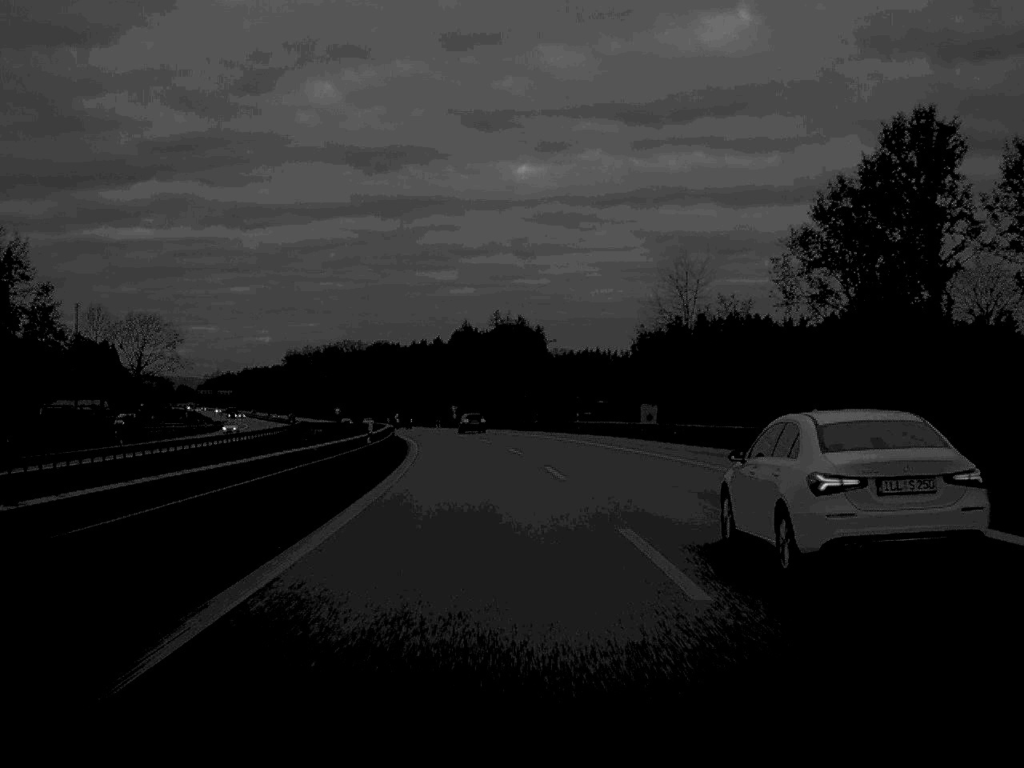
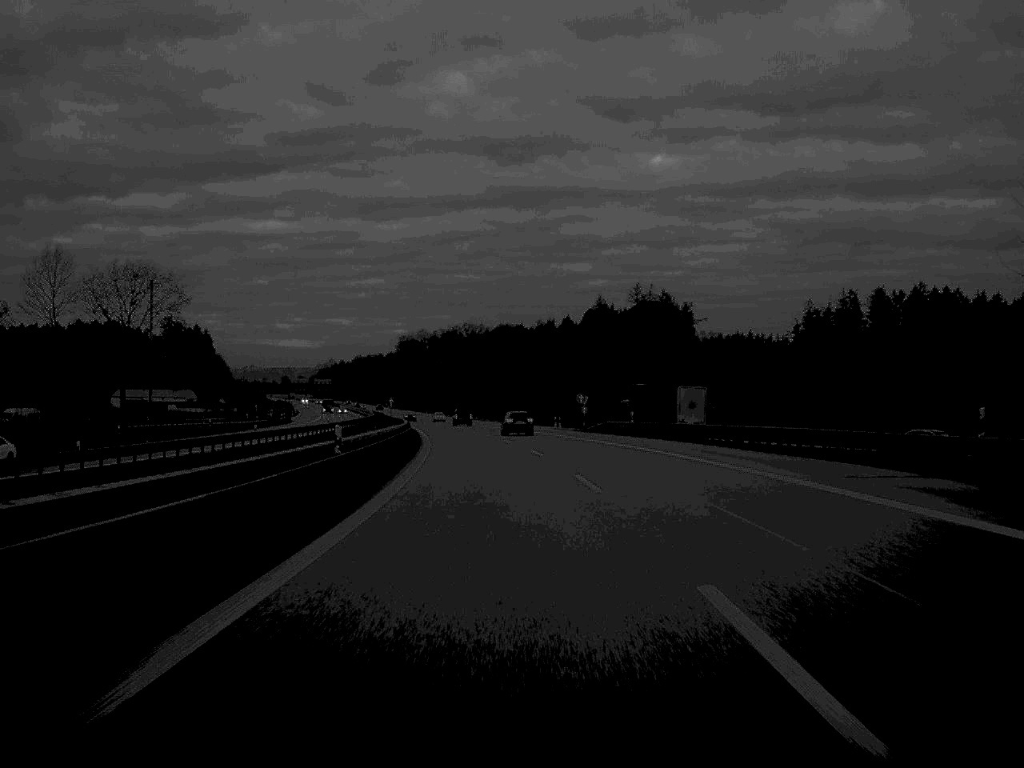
(-3.2, +59.9) m; -6°
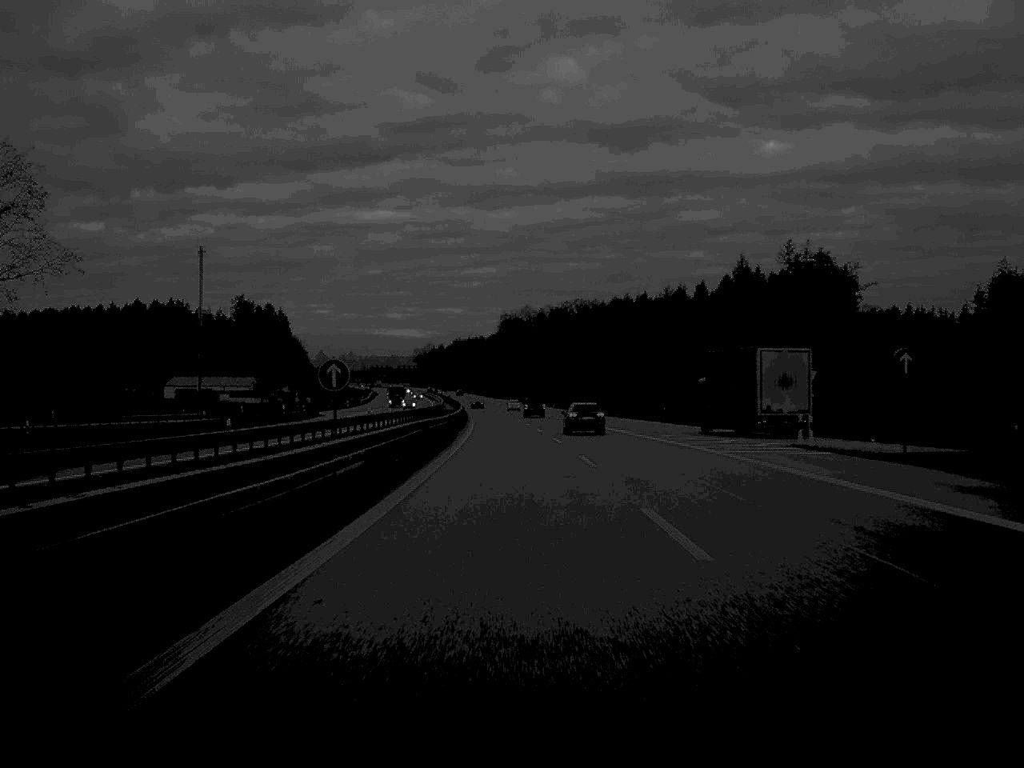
(-3.0, +64.0) m; -5°
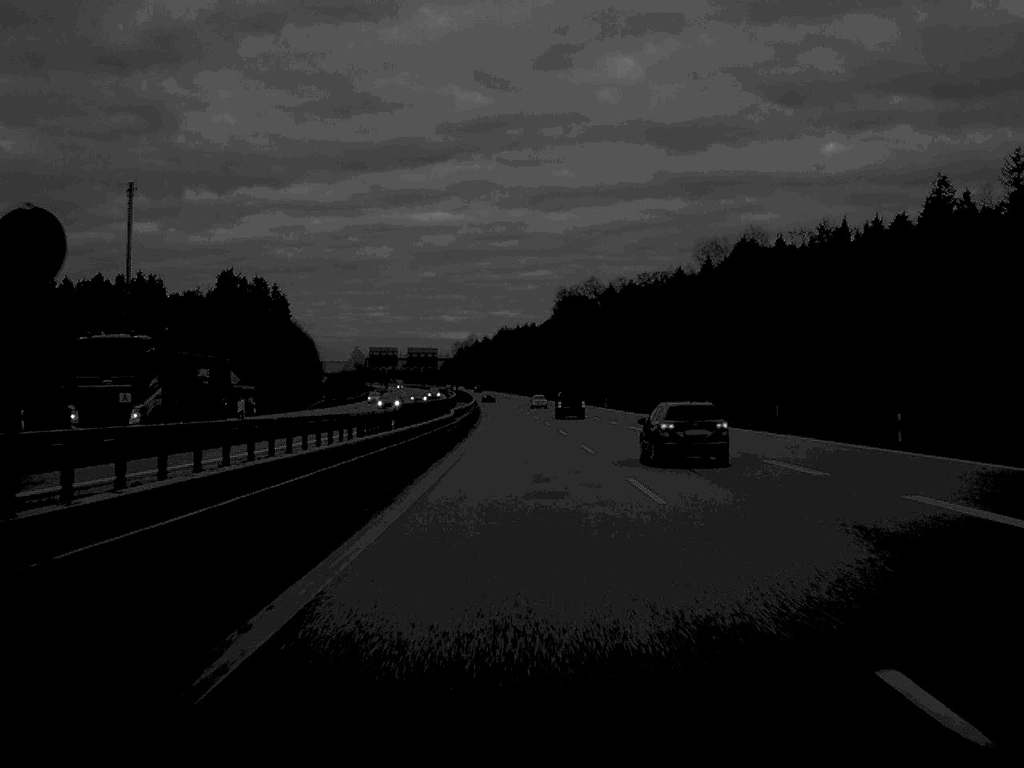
(-2.4, +100.6) m; -2°
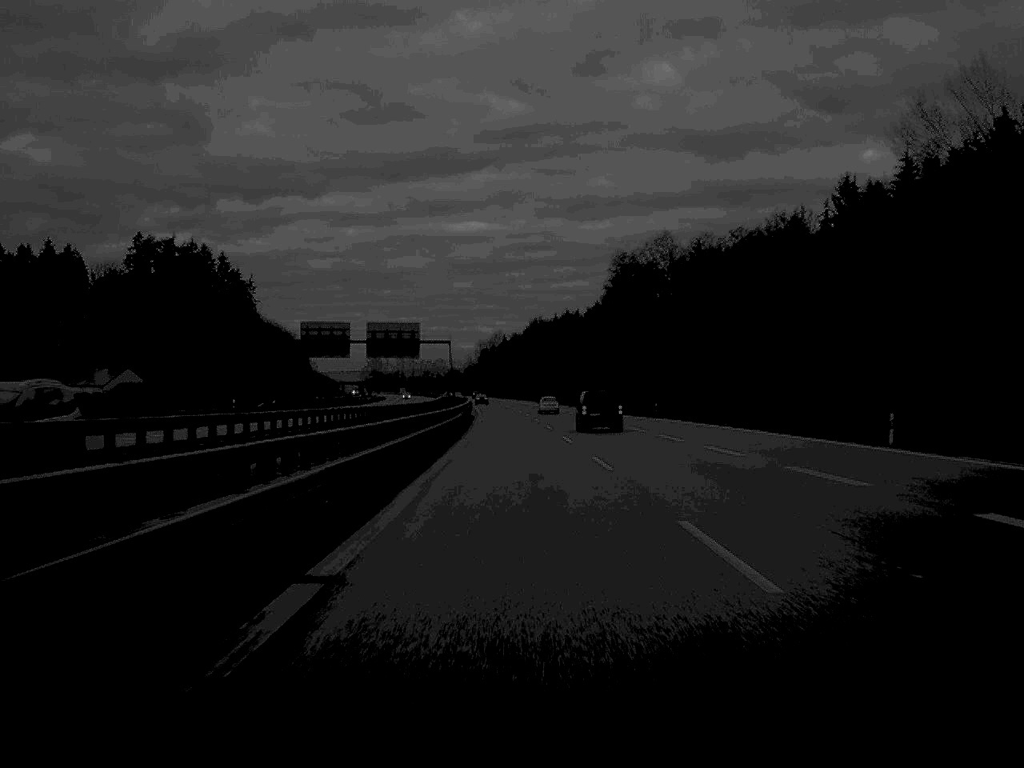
(-1.4, +98.8) m; -1°
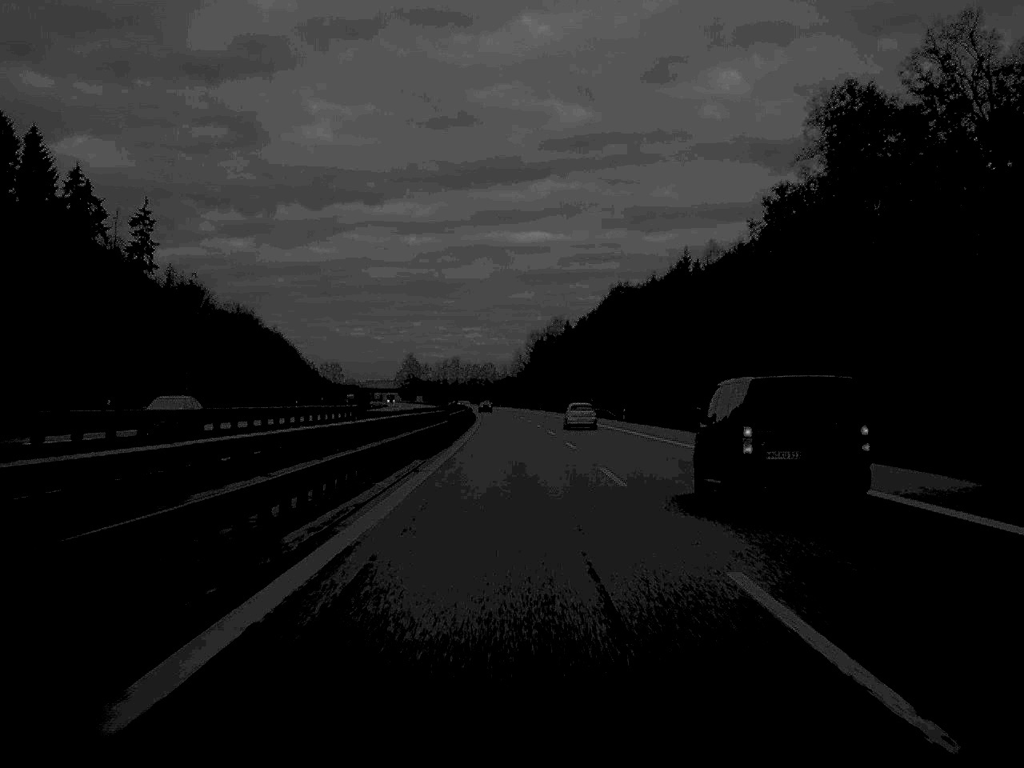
(-3.0, +129.4) m; -3°
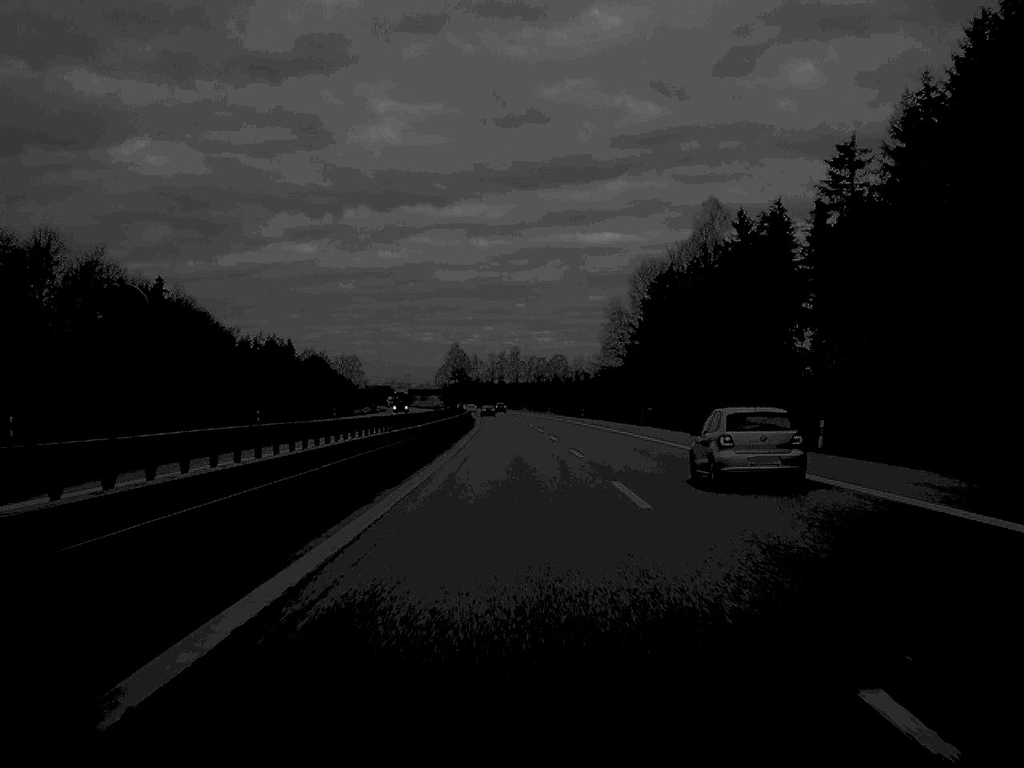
(-4.6, +166.2) m; -3°
